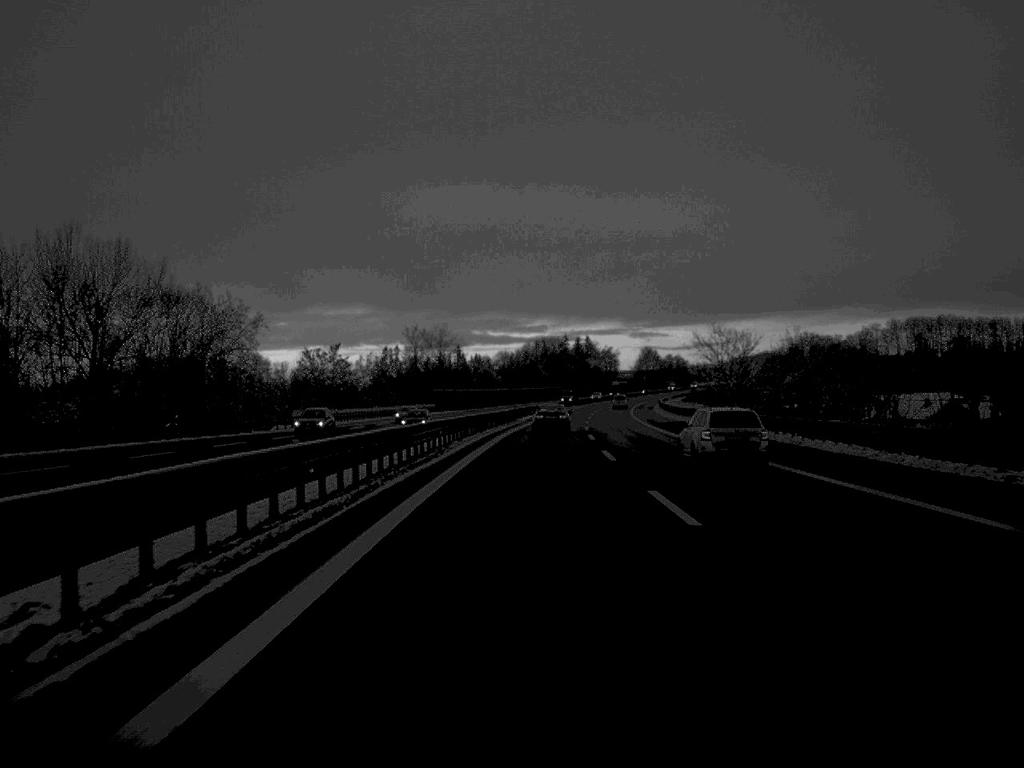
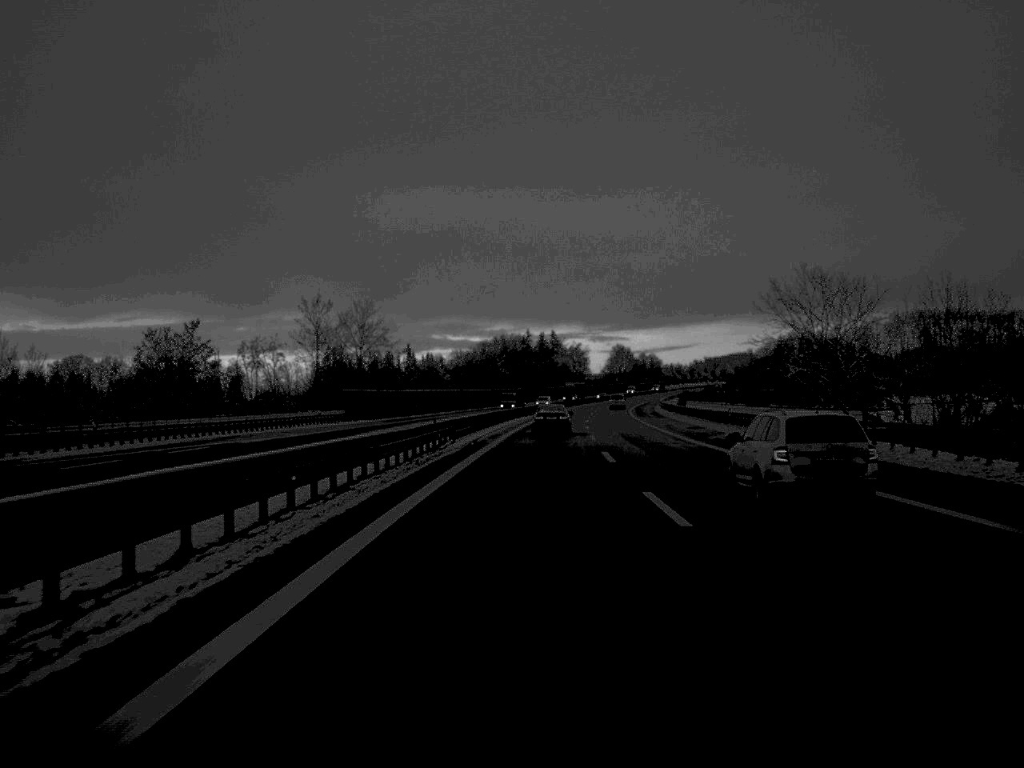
(+0.9, +53.7) m; +2°
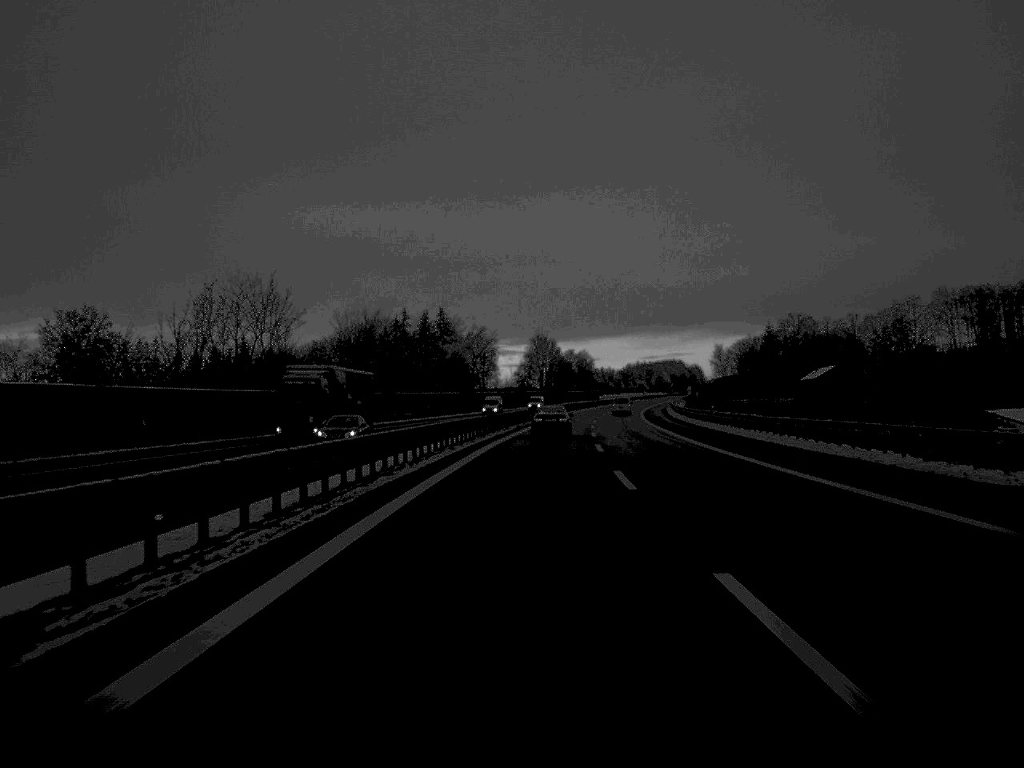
(+5.5, +136.1) m; +4°
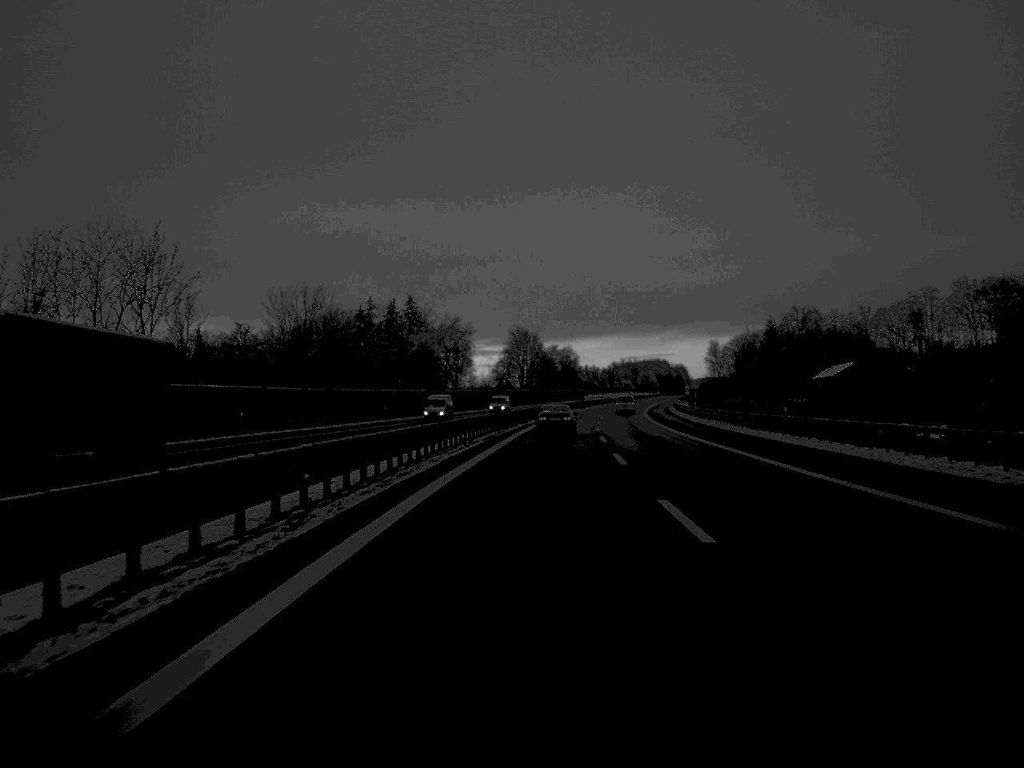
(+0.2, +27.1) m; +1°
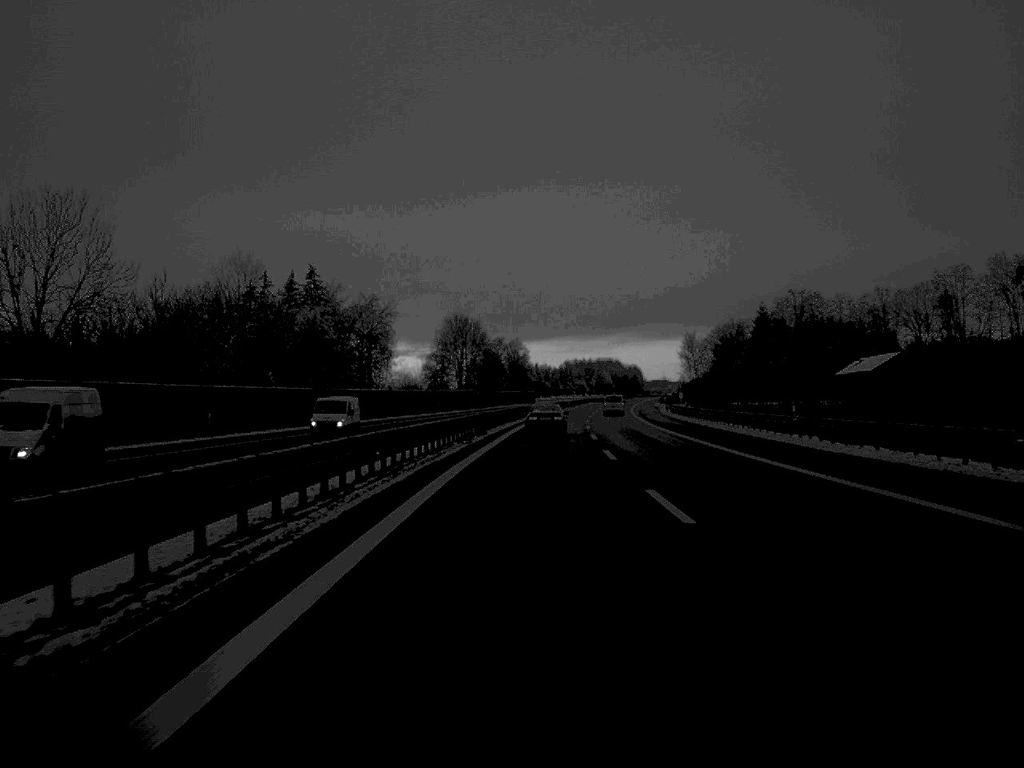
(+1.1, +51.7) m; +2°
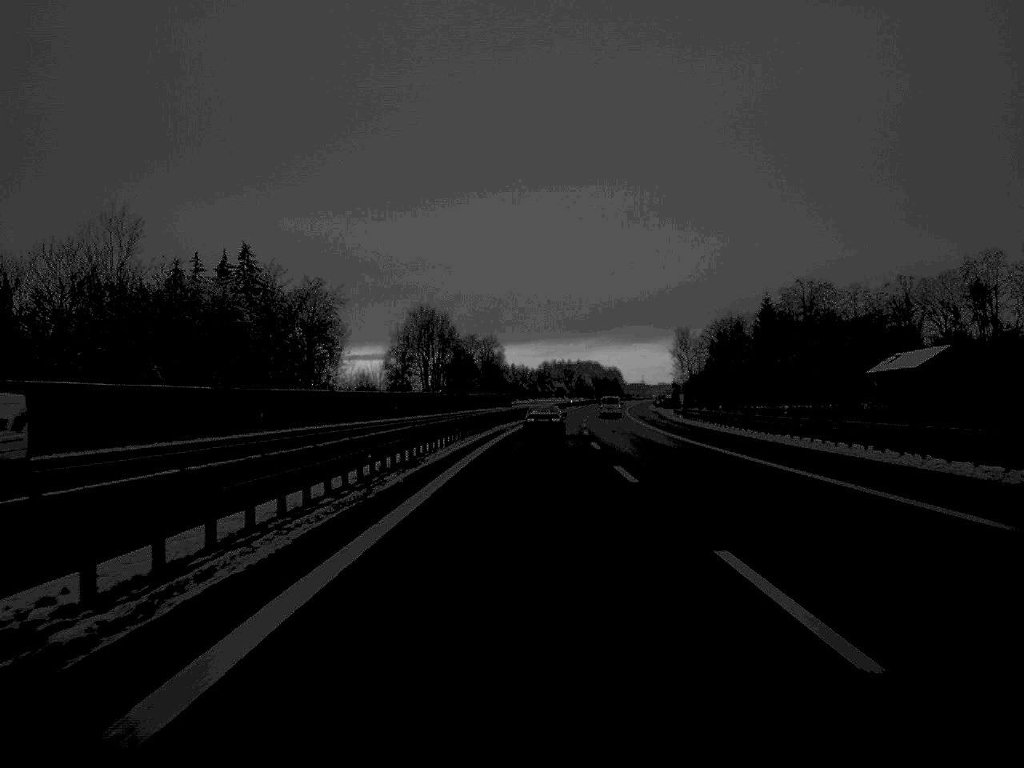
(+0.3, +27.1) m; +1°
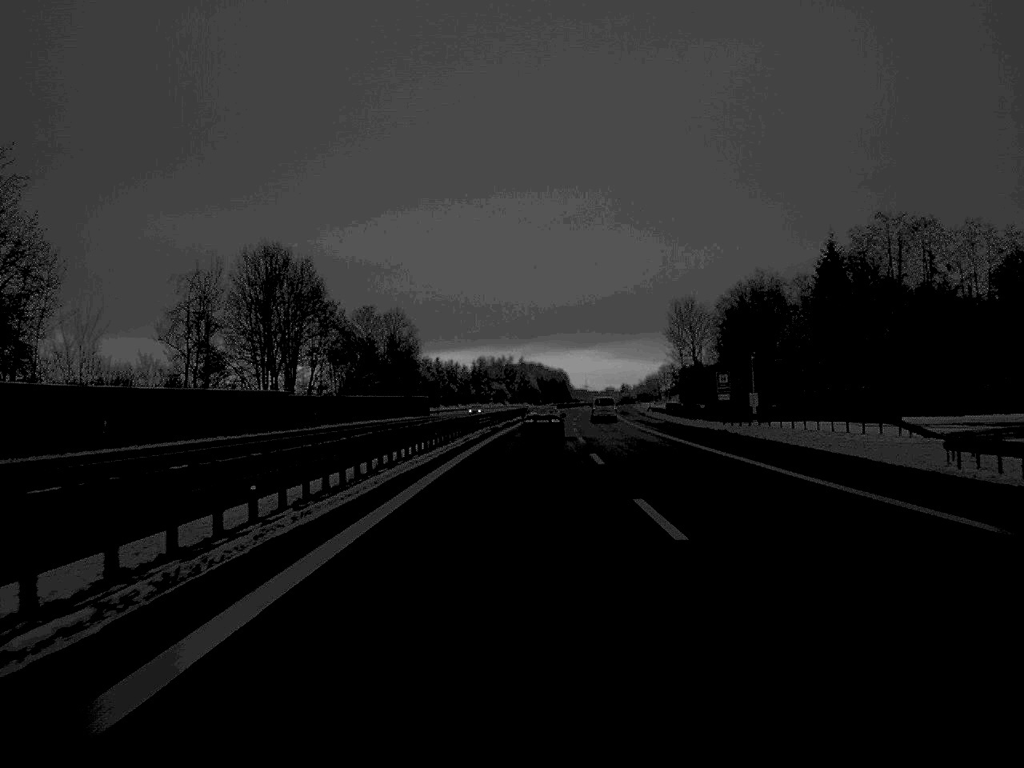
(+2.0, +82.2) m; +3°
